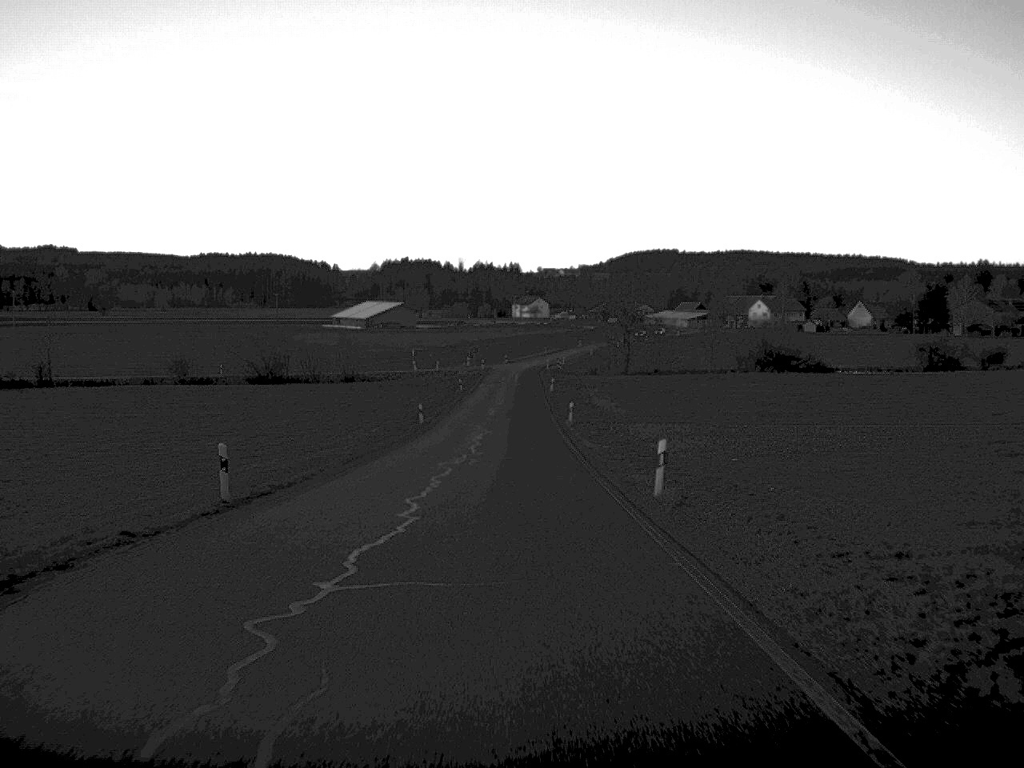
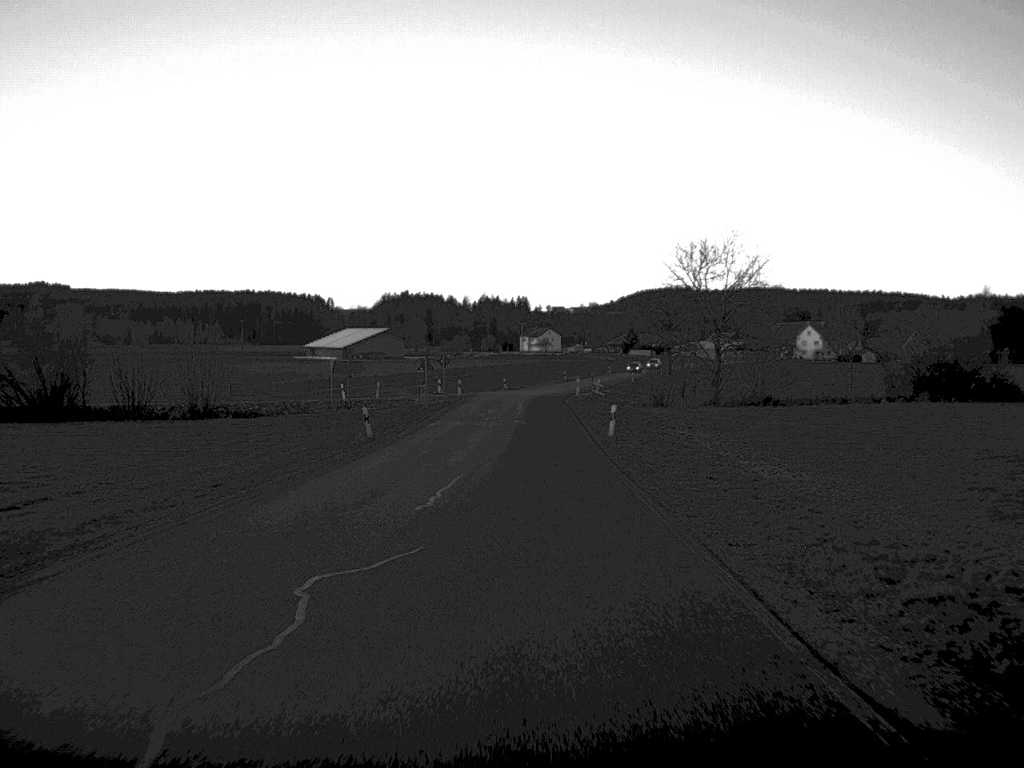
(-0.2, +64.0) m; 0°
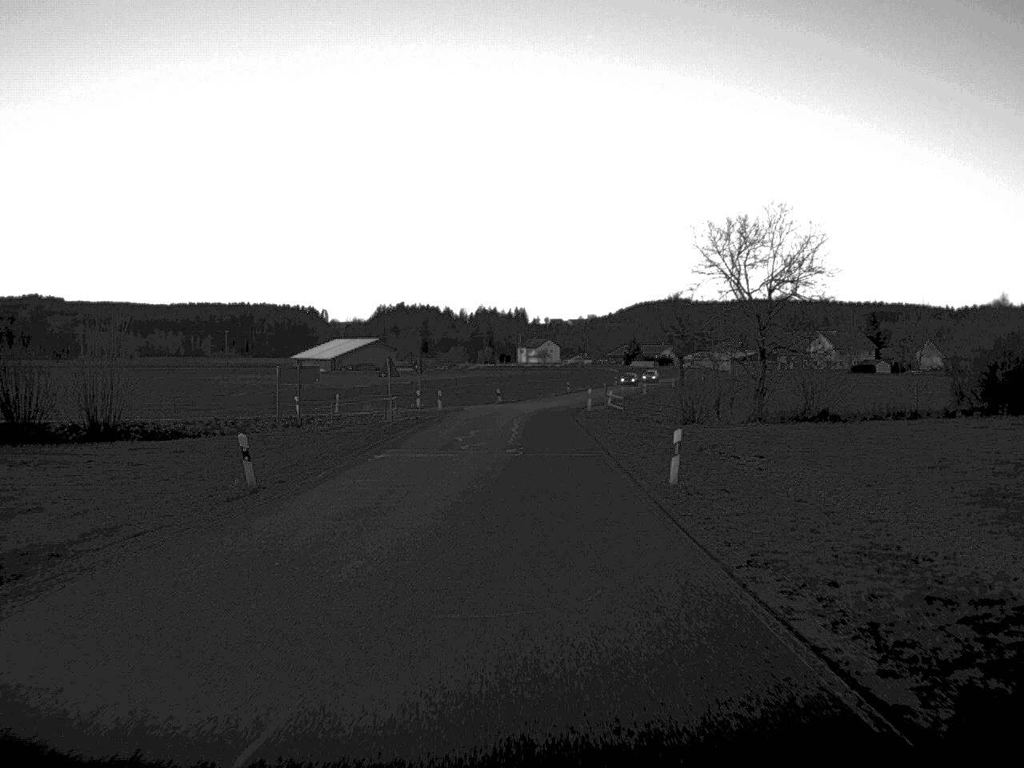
(0.0, +16.4) m; 0°
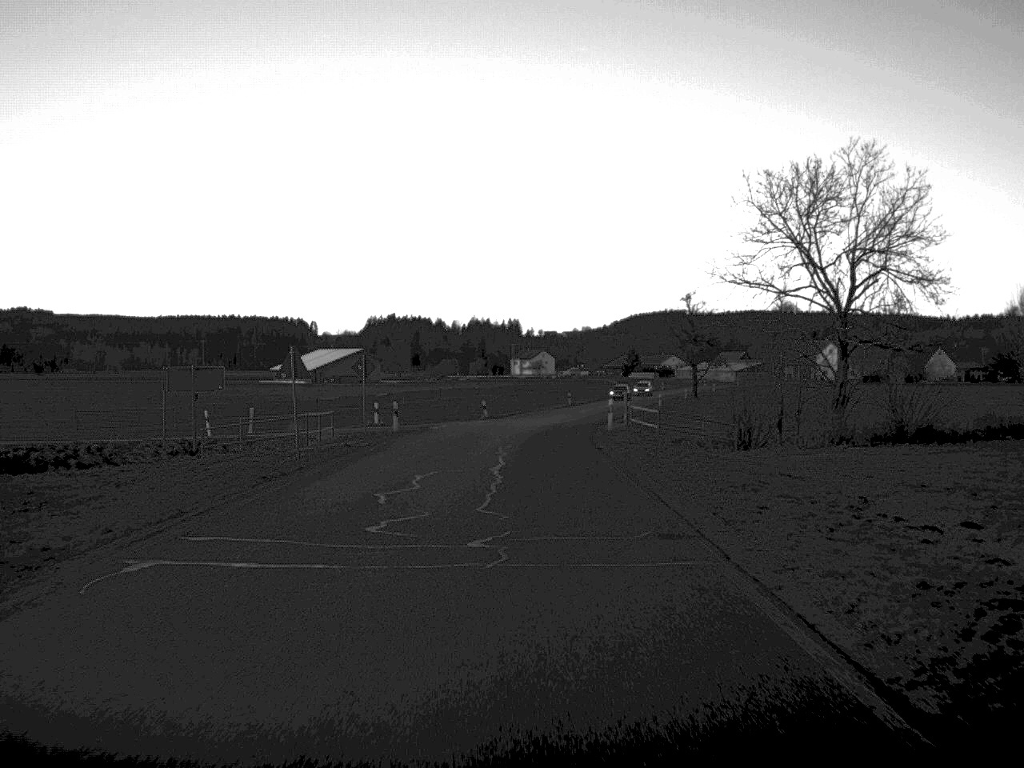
(0.0, +18.6) m; 0°
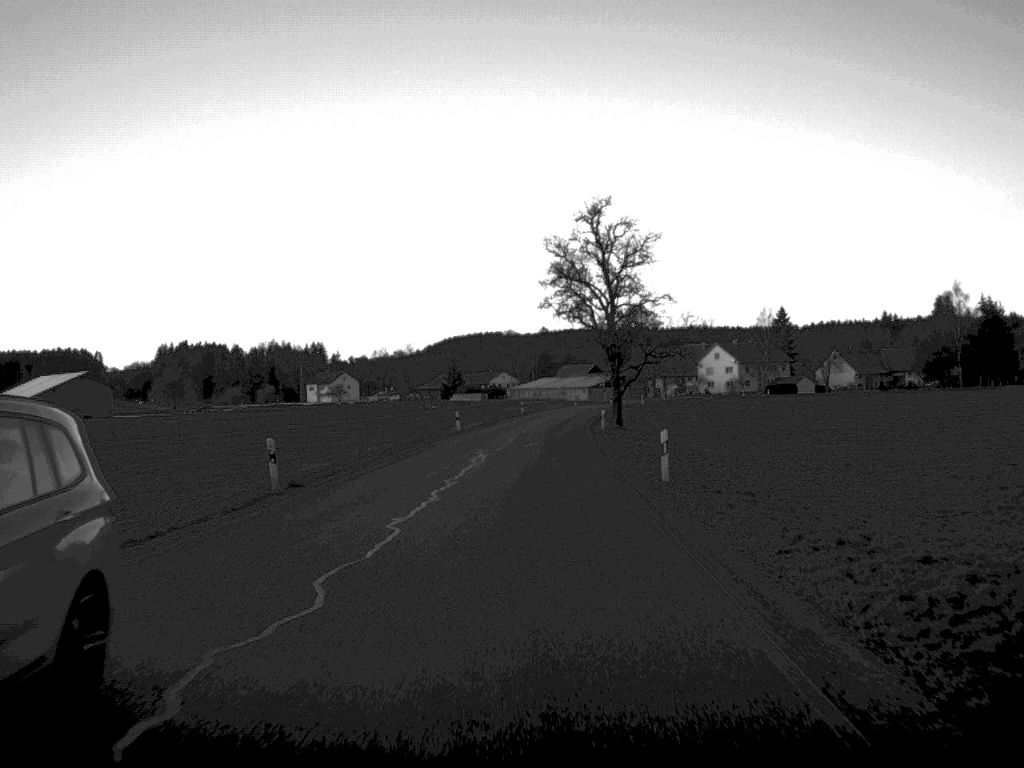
(+4.8, +79.4) m; +8°
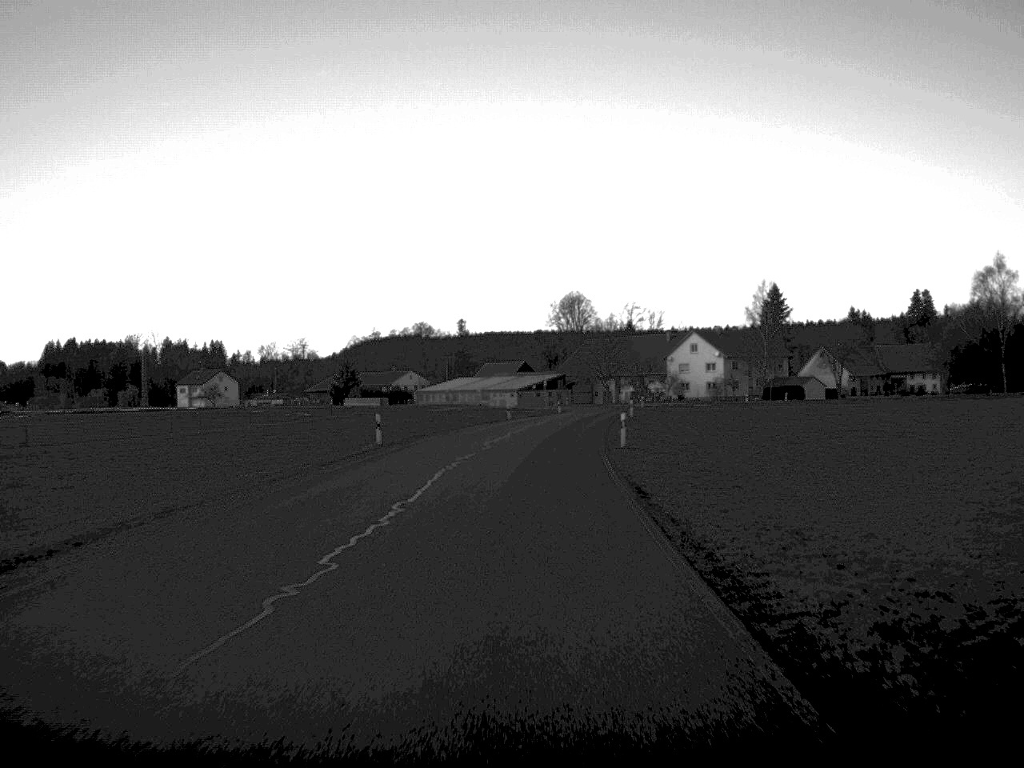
(+1.7, +65.7) m; +3°
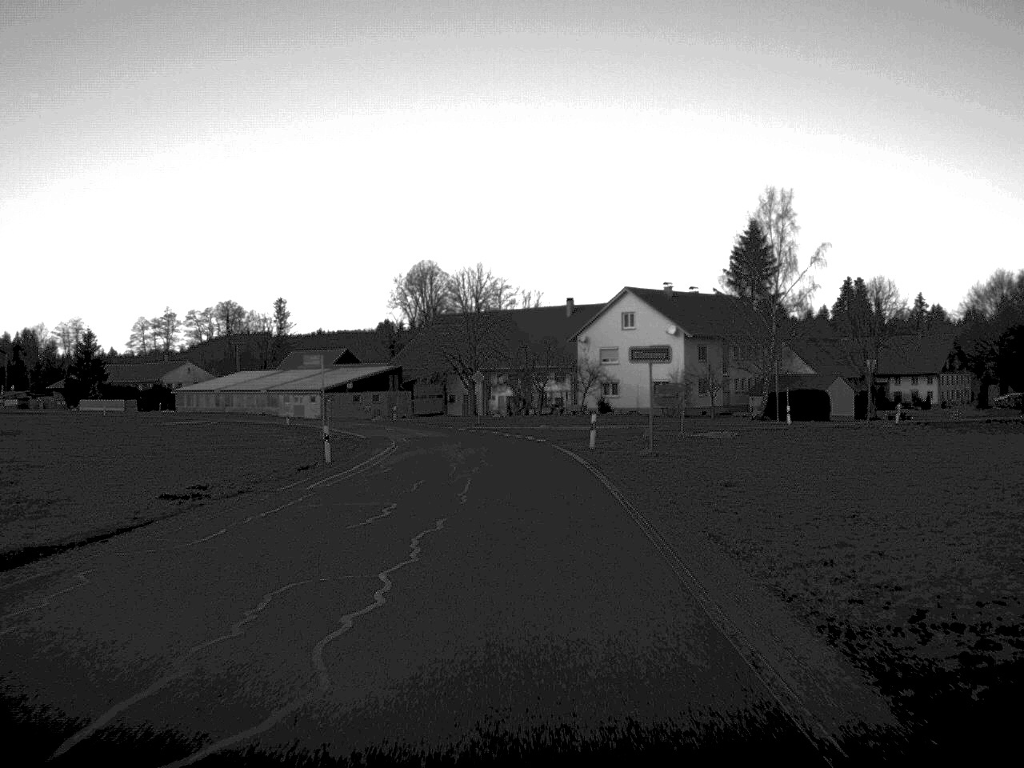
(+4.6, +81.5) m; +6°
